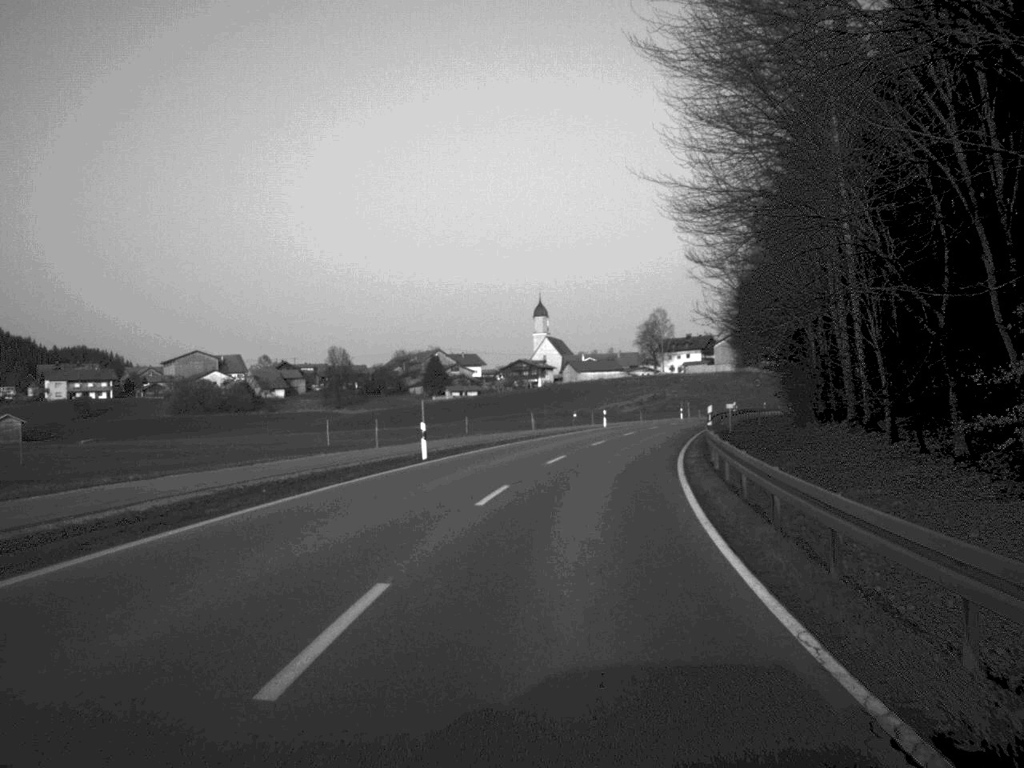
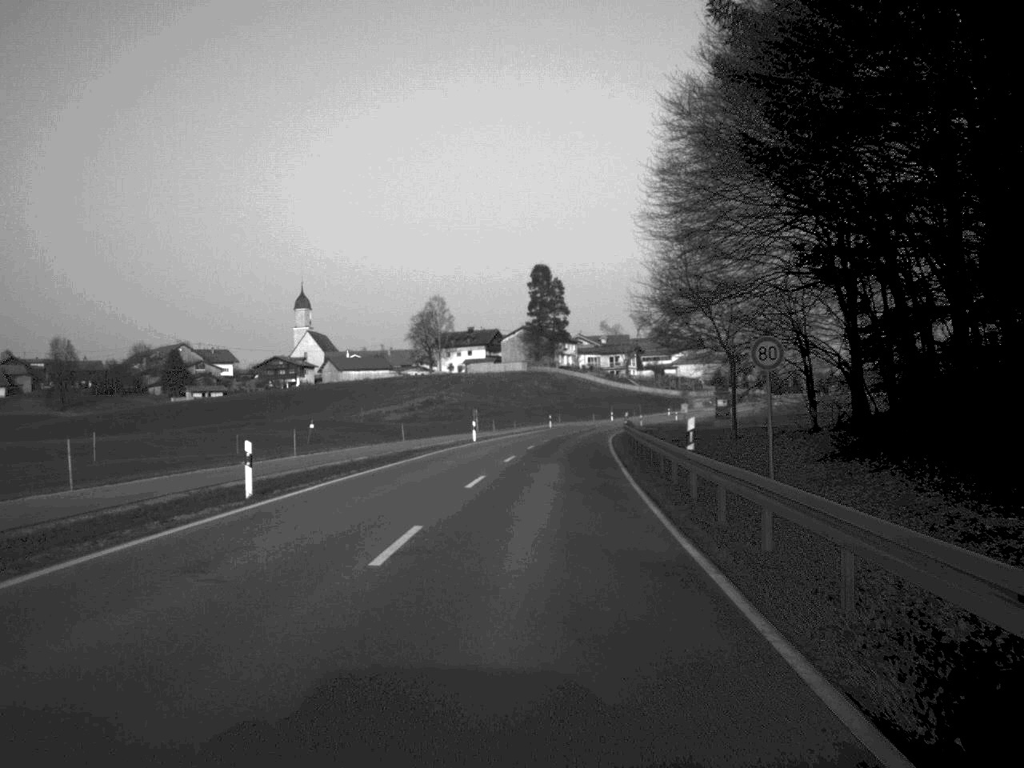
(+5.6, +53.5) m; +10°
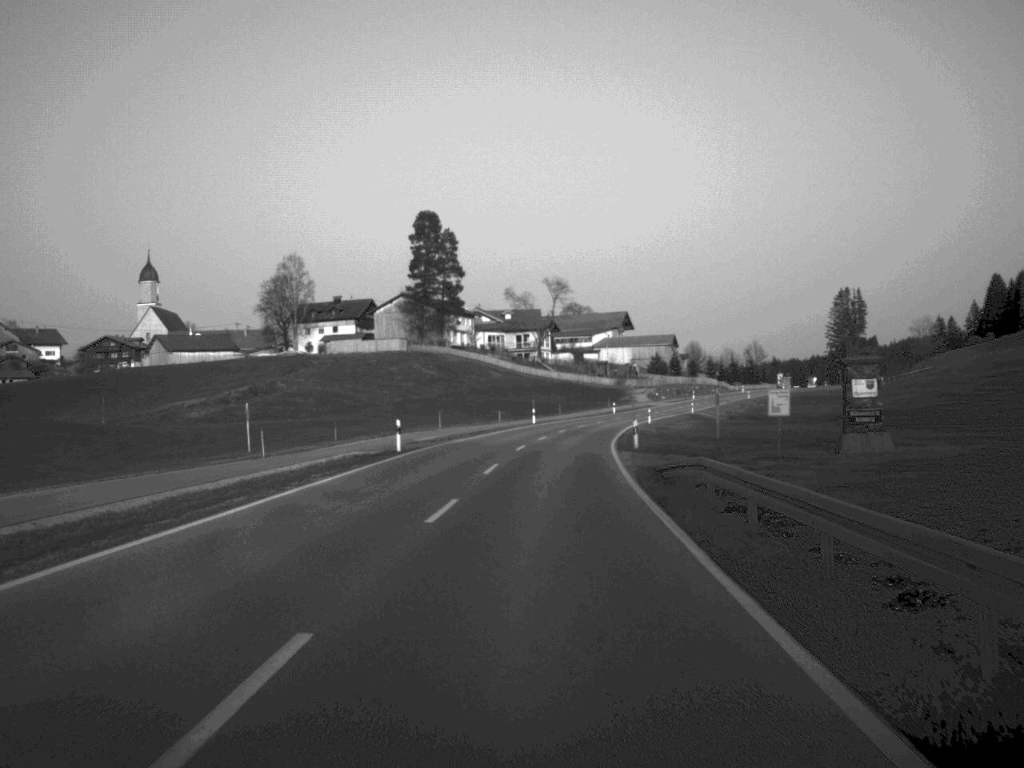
(+2.9, +66.9) m; +5°
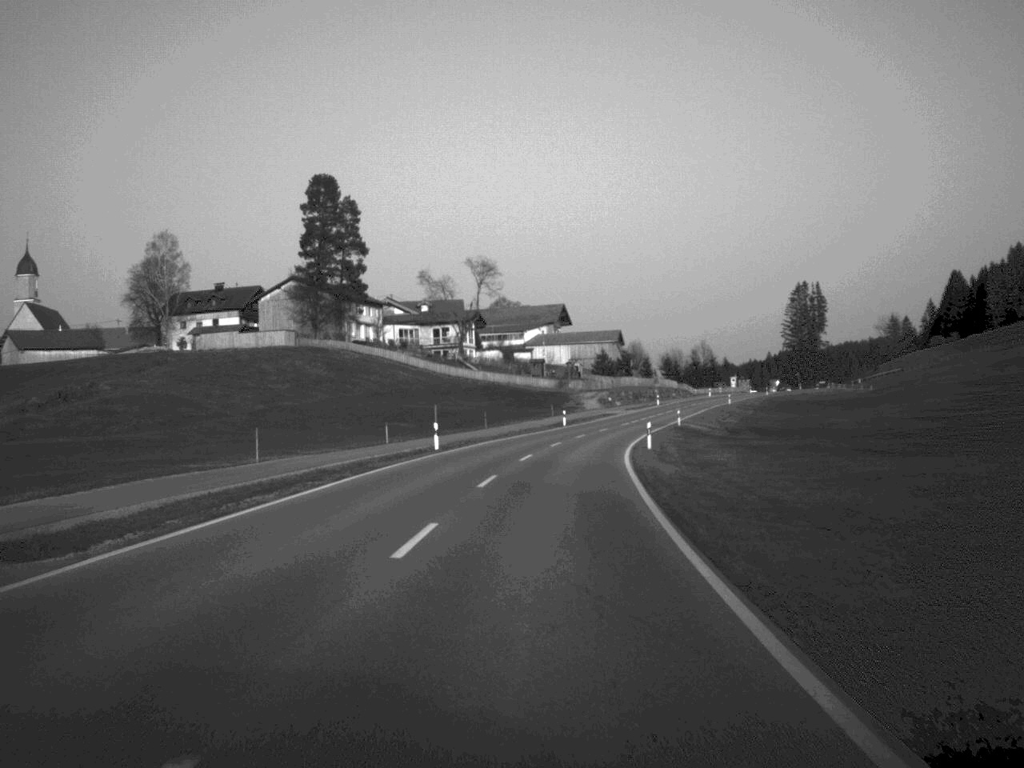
(+1.1, +38.9) m; +3°
